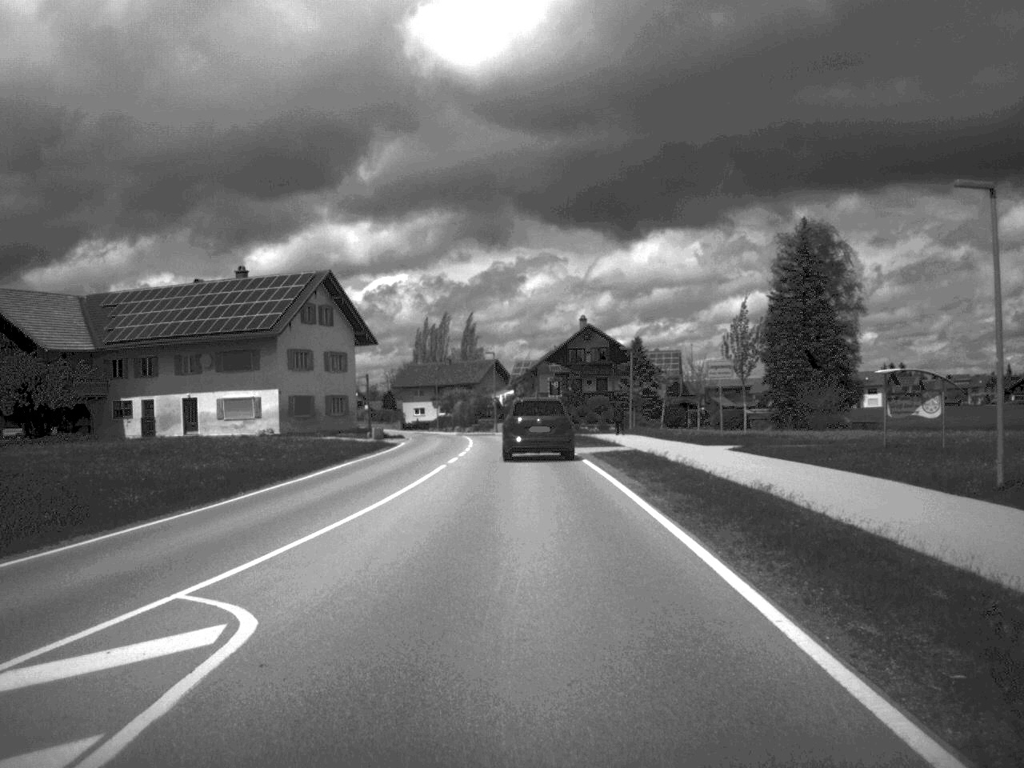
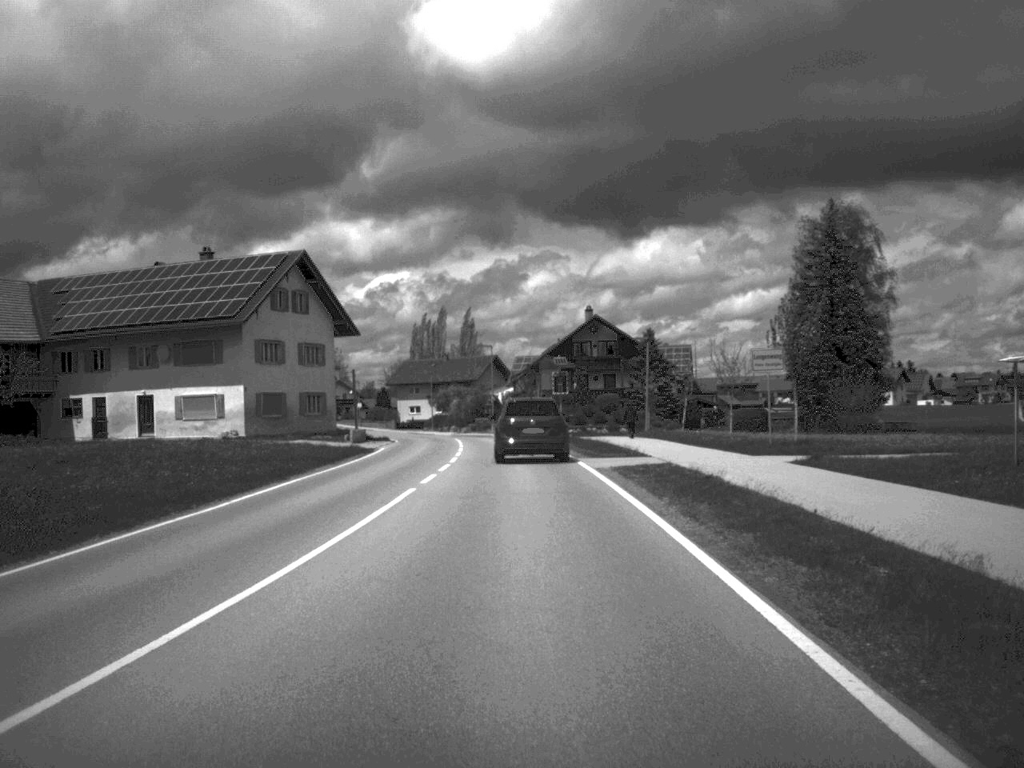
(0.0, +8.8) m; 0°
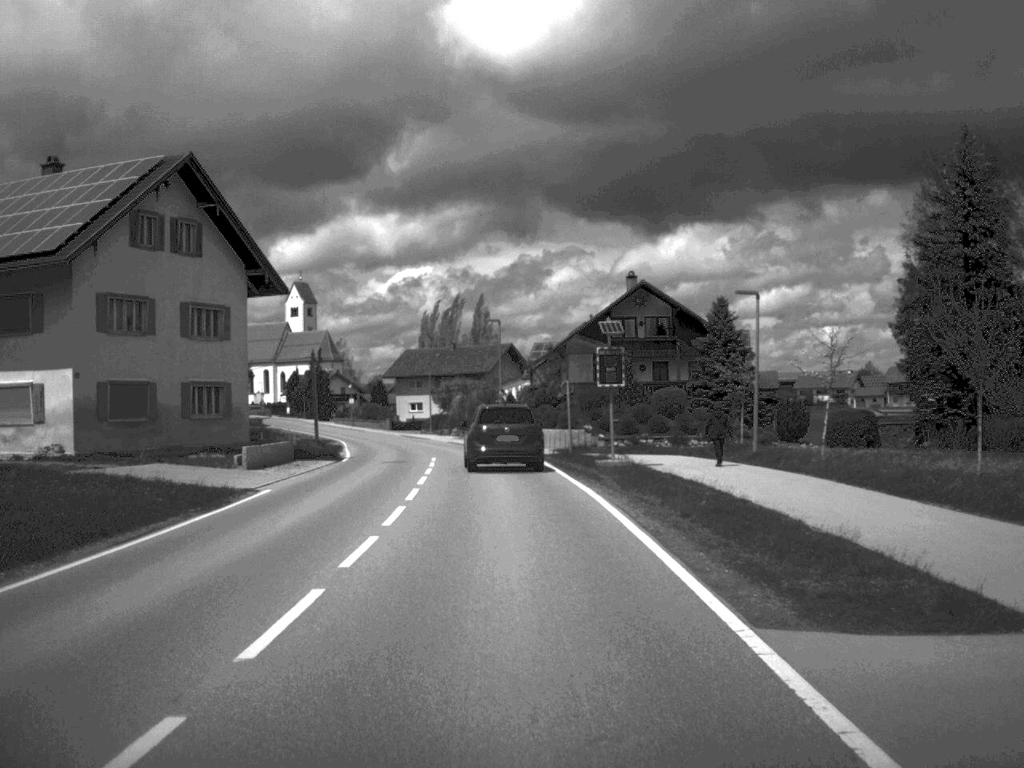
(-0.1, +25.2) m; -1°
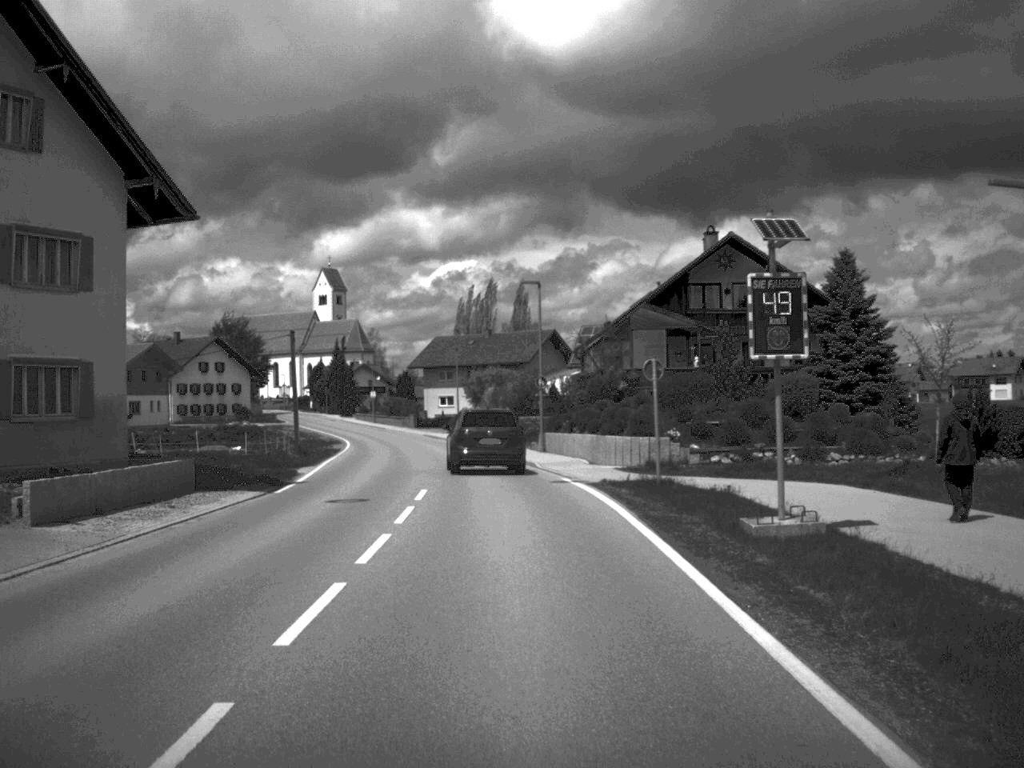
(-0.3, +17.3) m; -2°
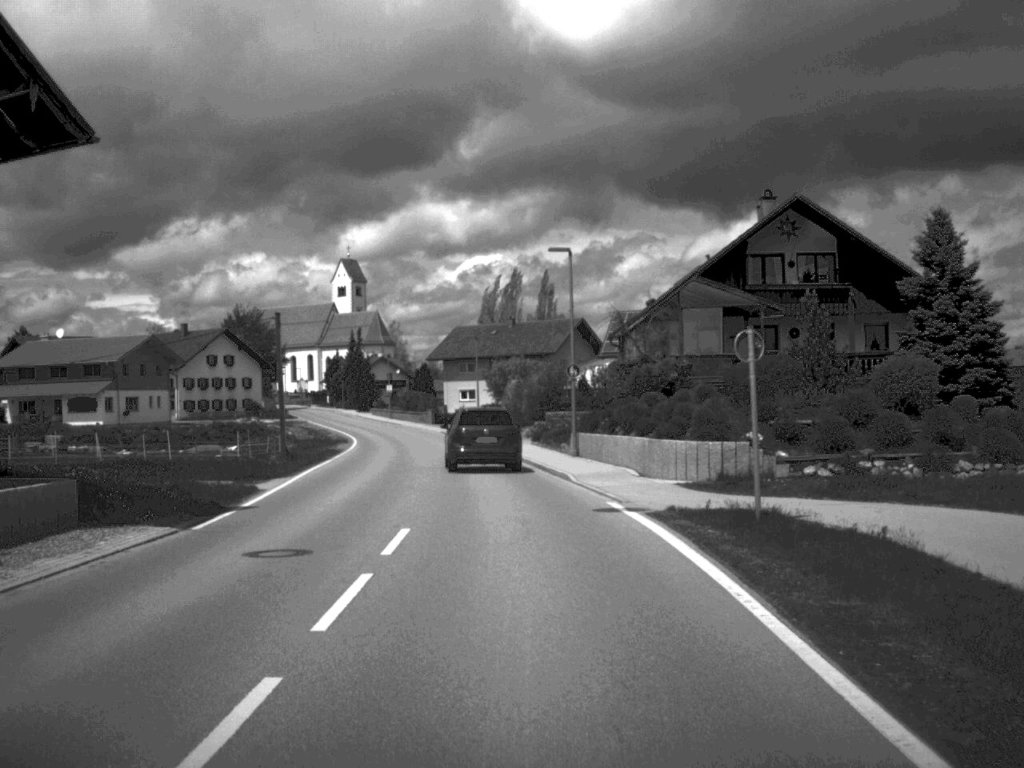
(-0.1, +8.2) m; -1°
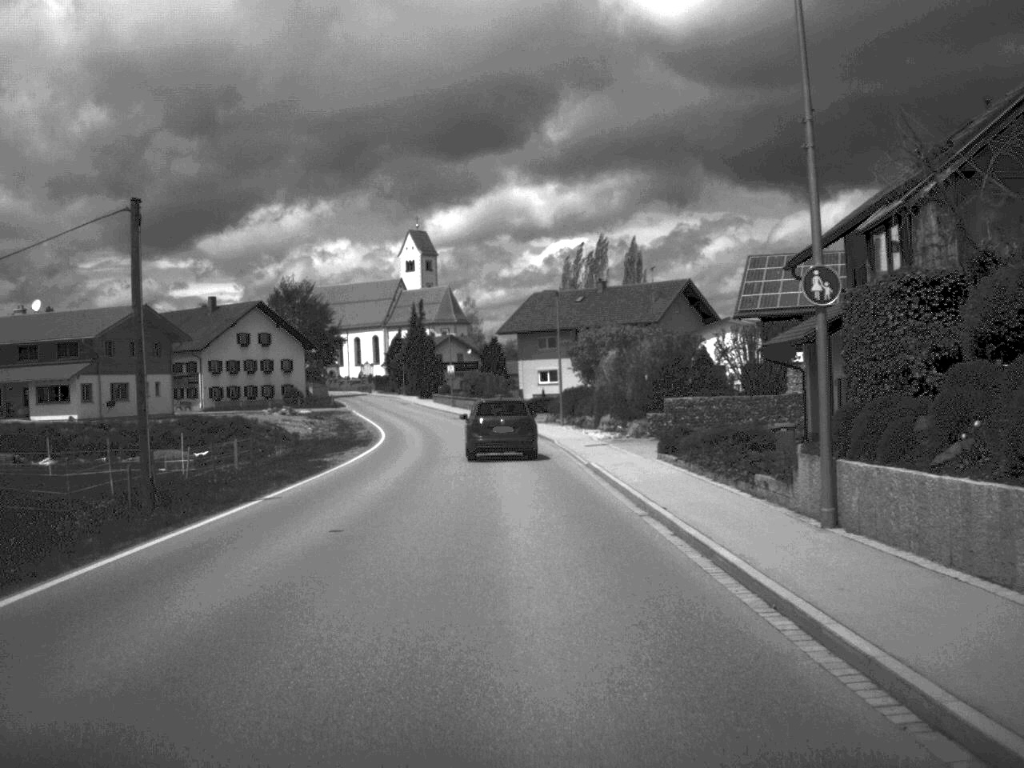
(-0.8, +24.0) m; -4°
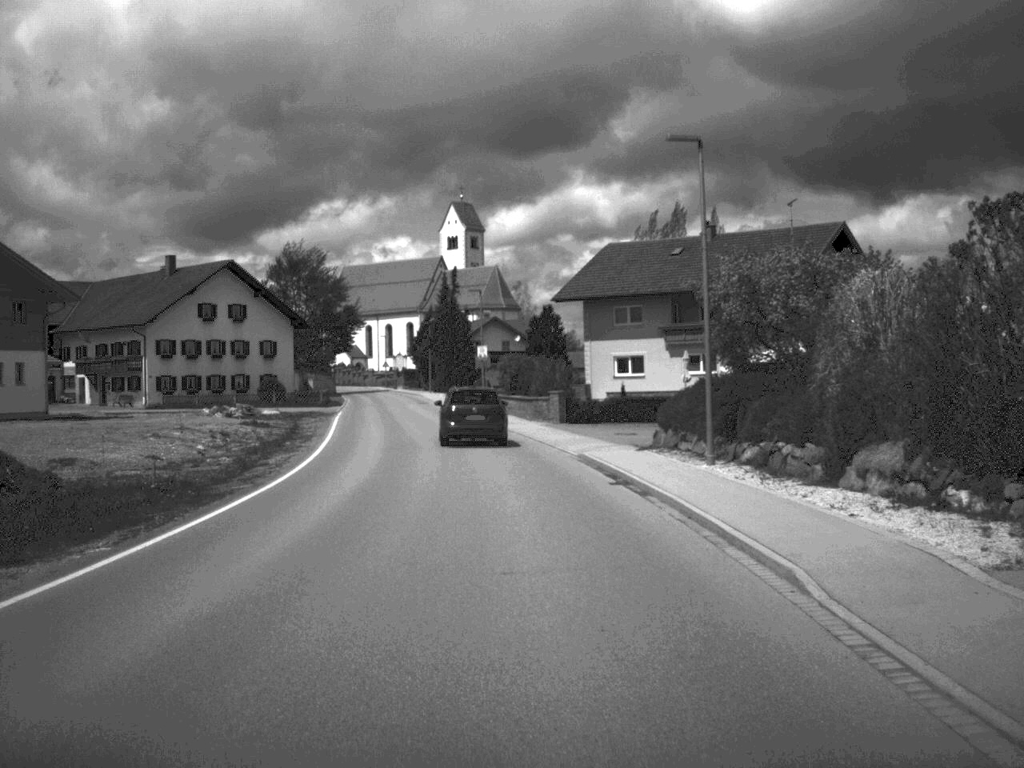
(-0.8, +33.8) m; -3°
